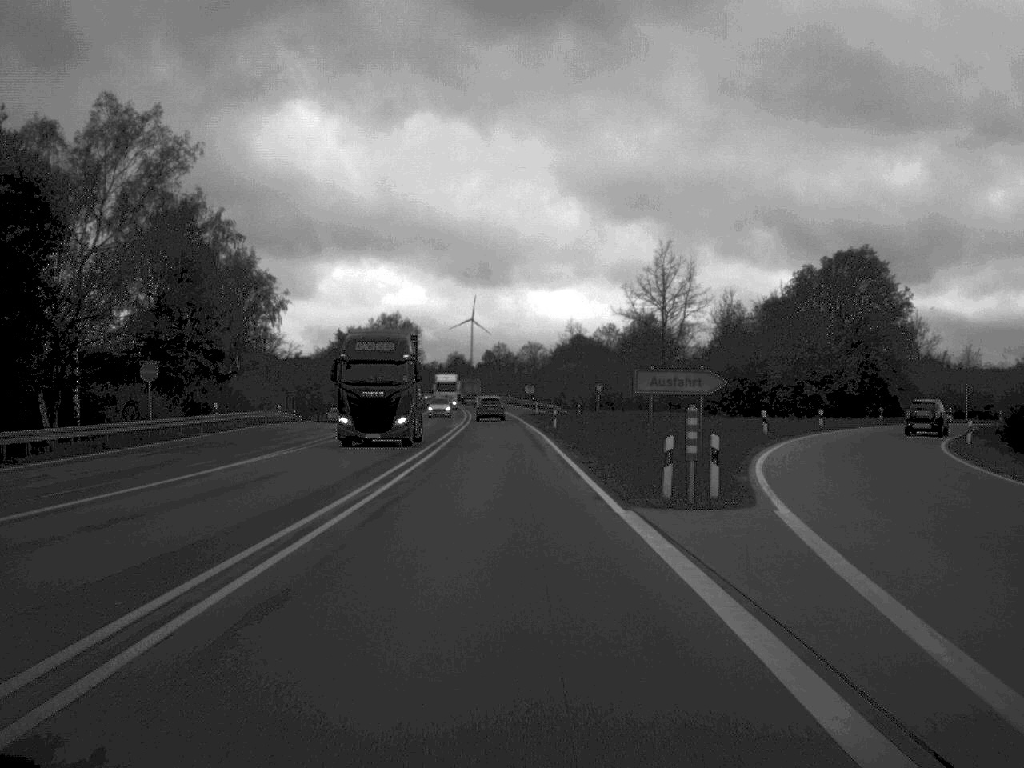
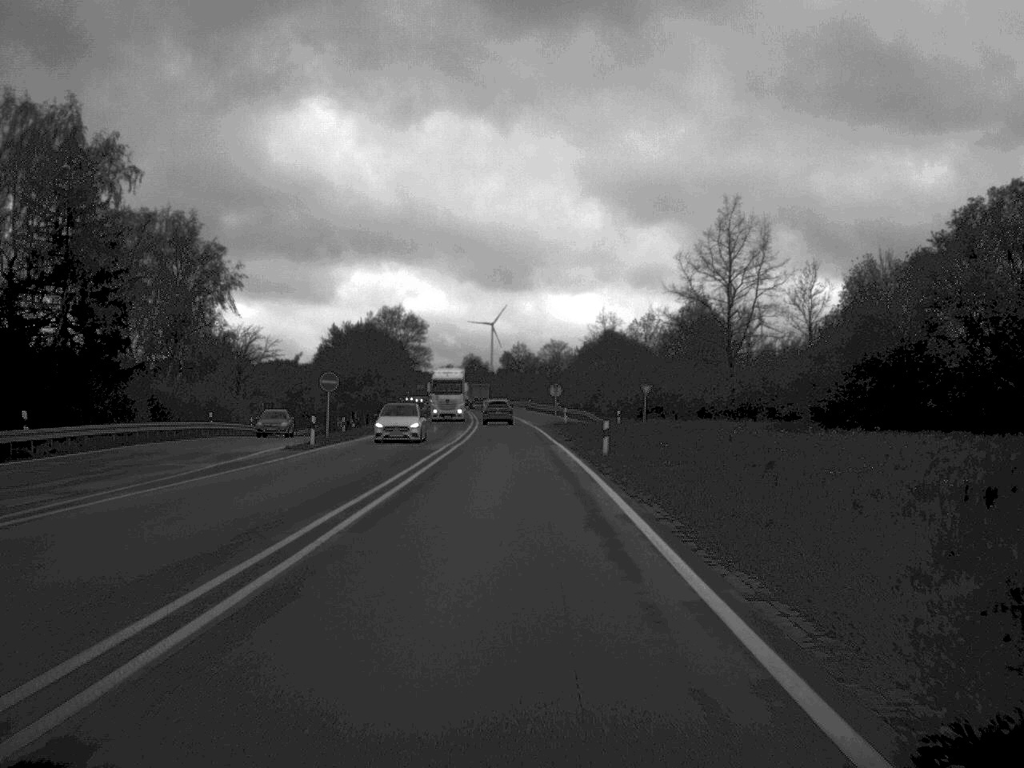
(-0.2, +26.8) m; -1°
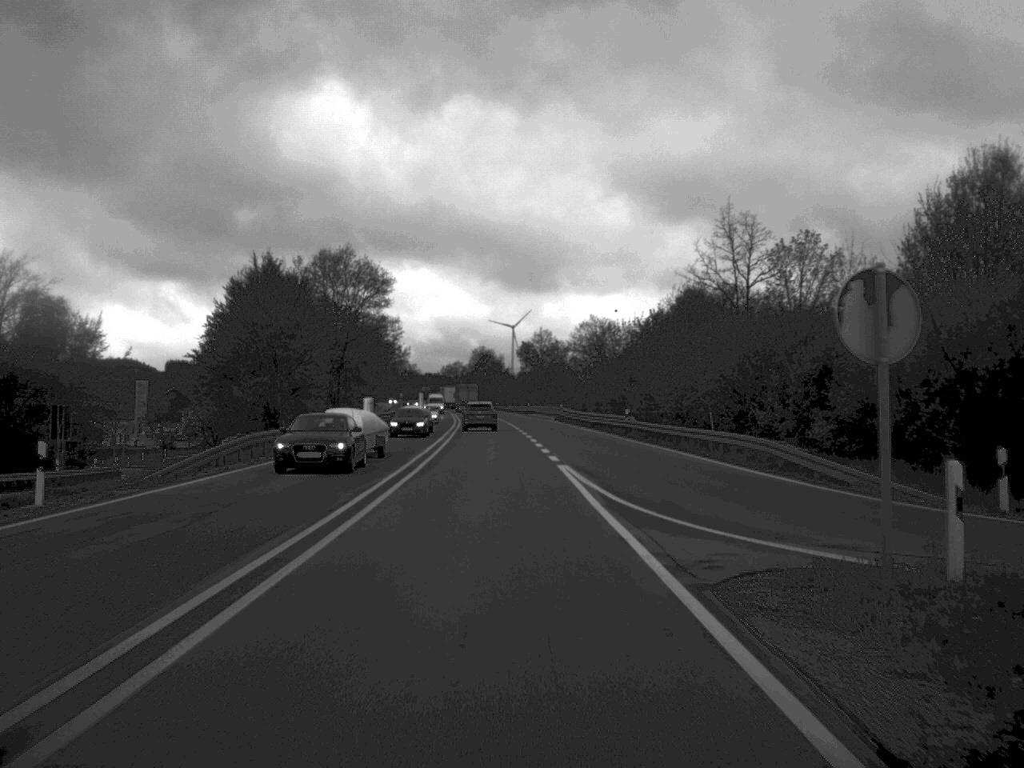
(-0.7, +70.1) m; -1°
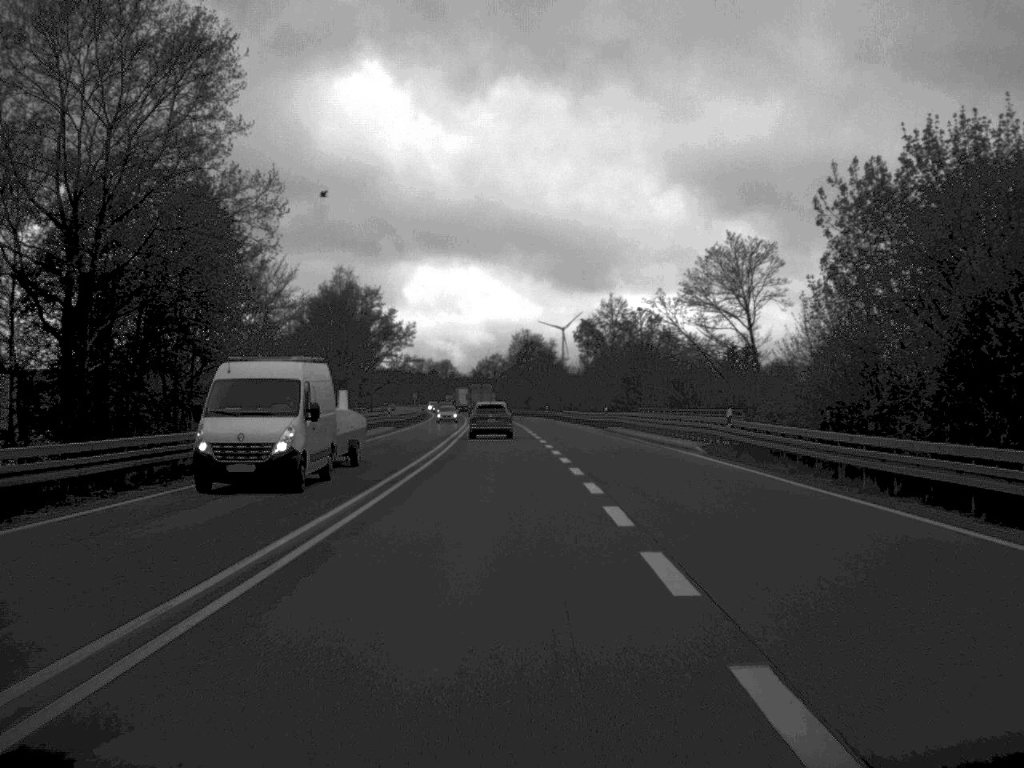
(-1.7, +72.2) m; -2°
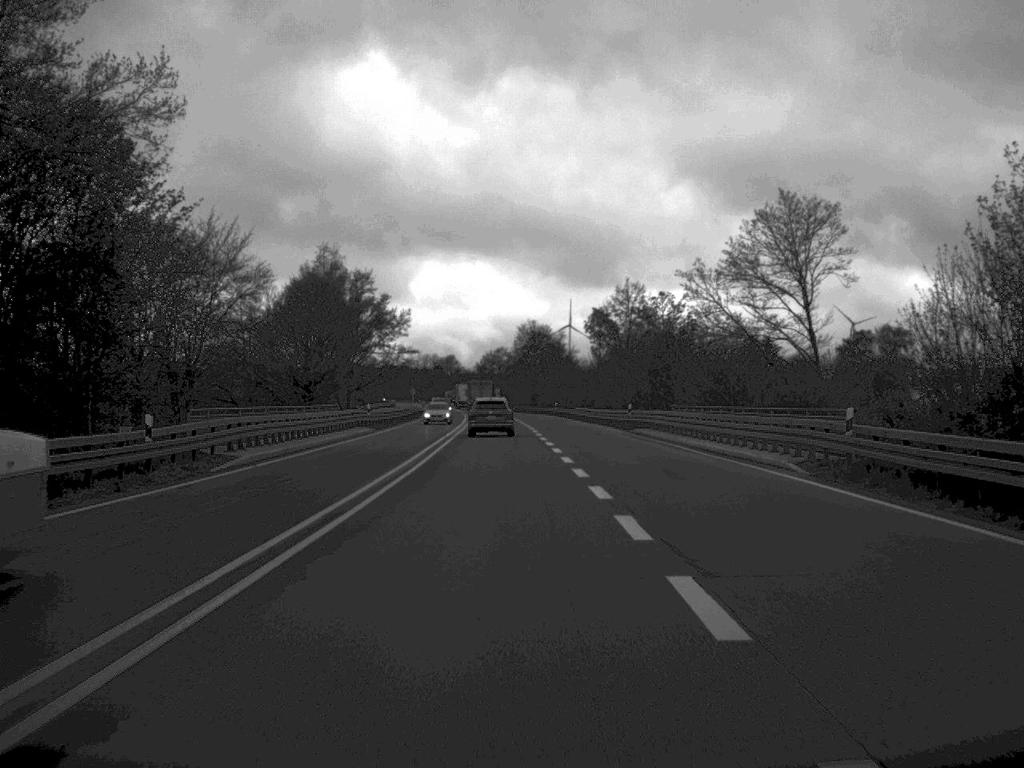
(0.0, +13.9) m; 0°
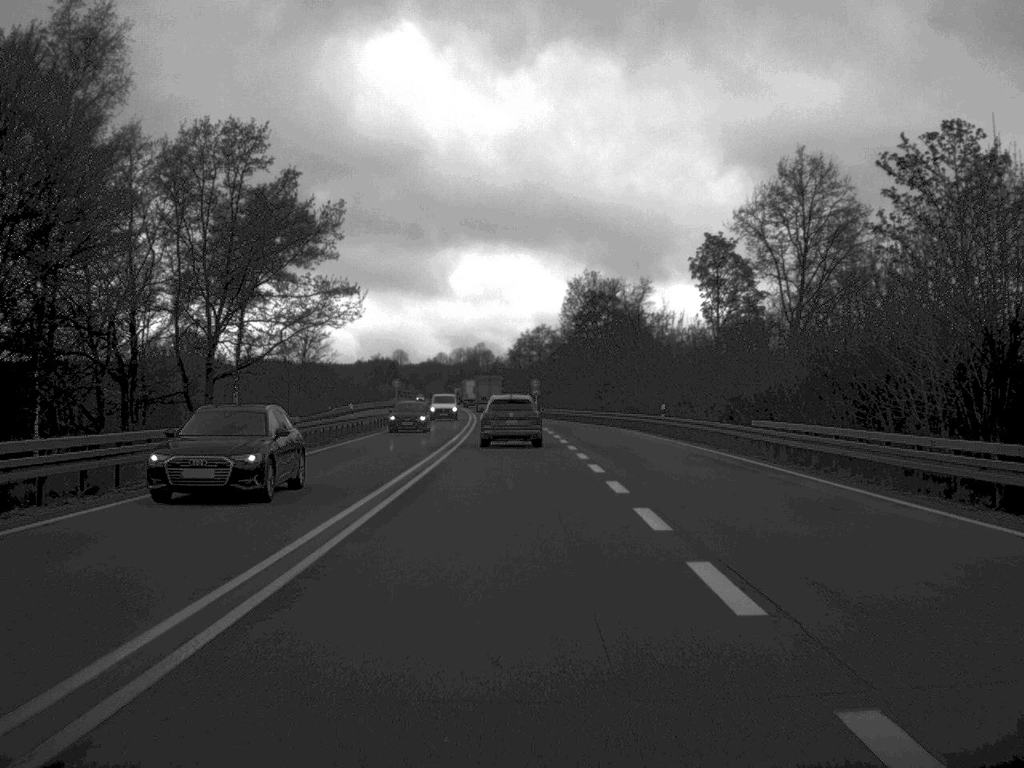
(-1.3, +69.9) m; -2°
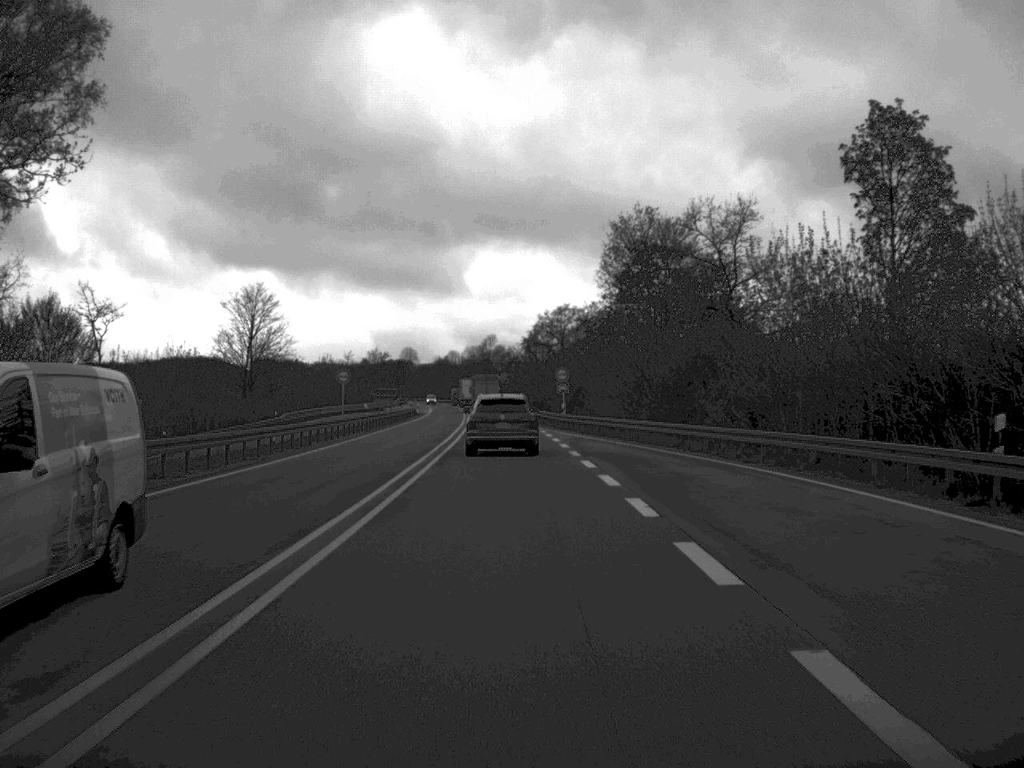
(-0.3, +39.8) m; -1°
